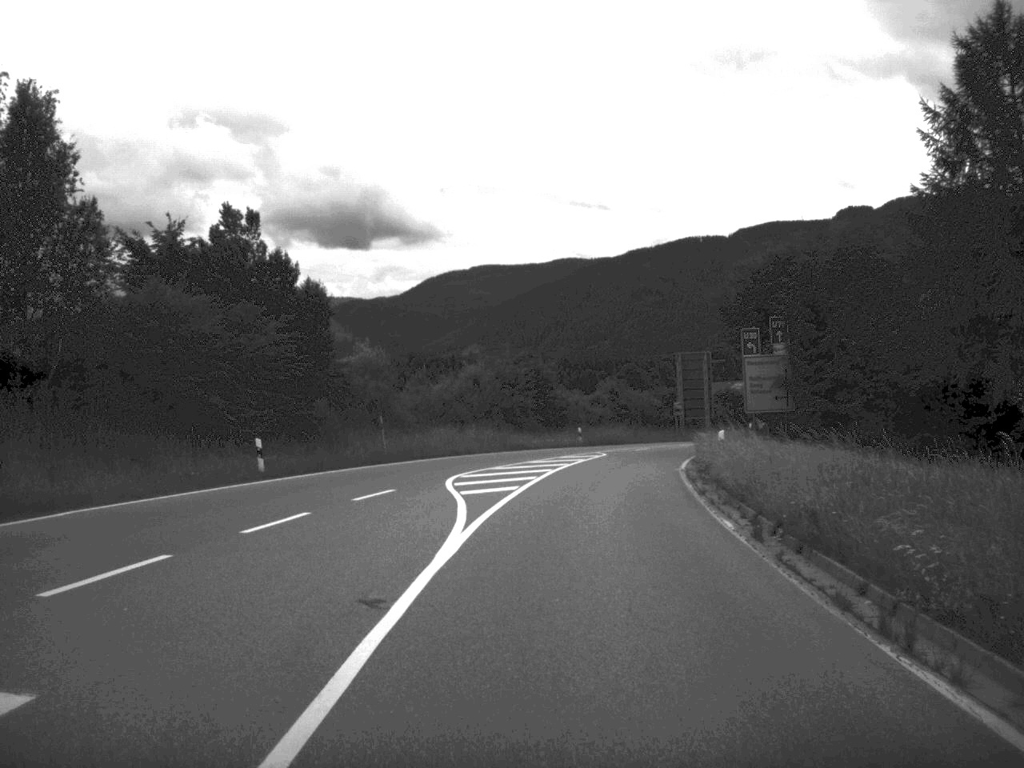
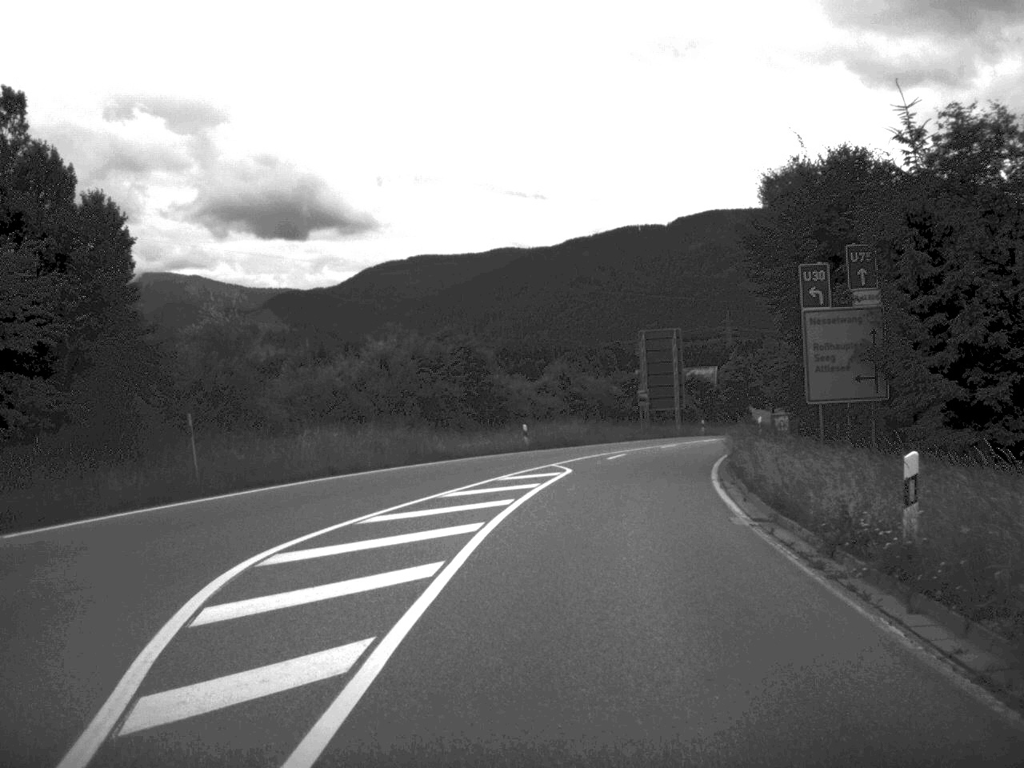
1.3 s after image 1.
(+0.4, +17.3) m; +3°
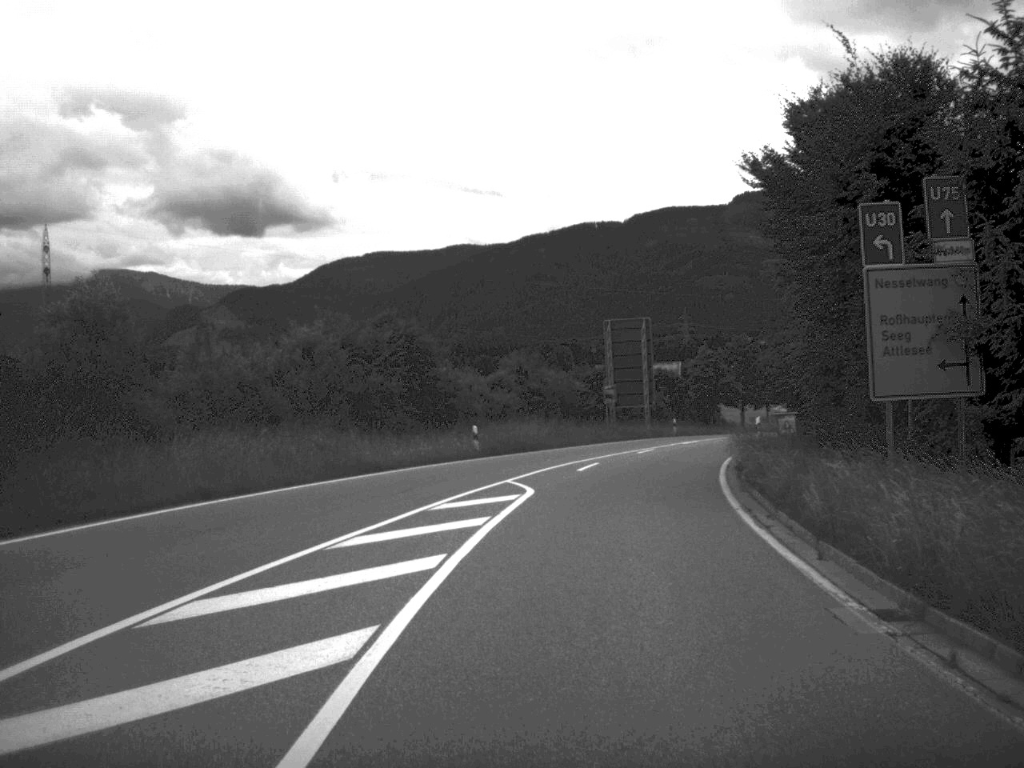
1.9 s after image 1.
(+0.1, +7.8) m; +2°
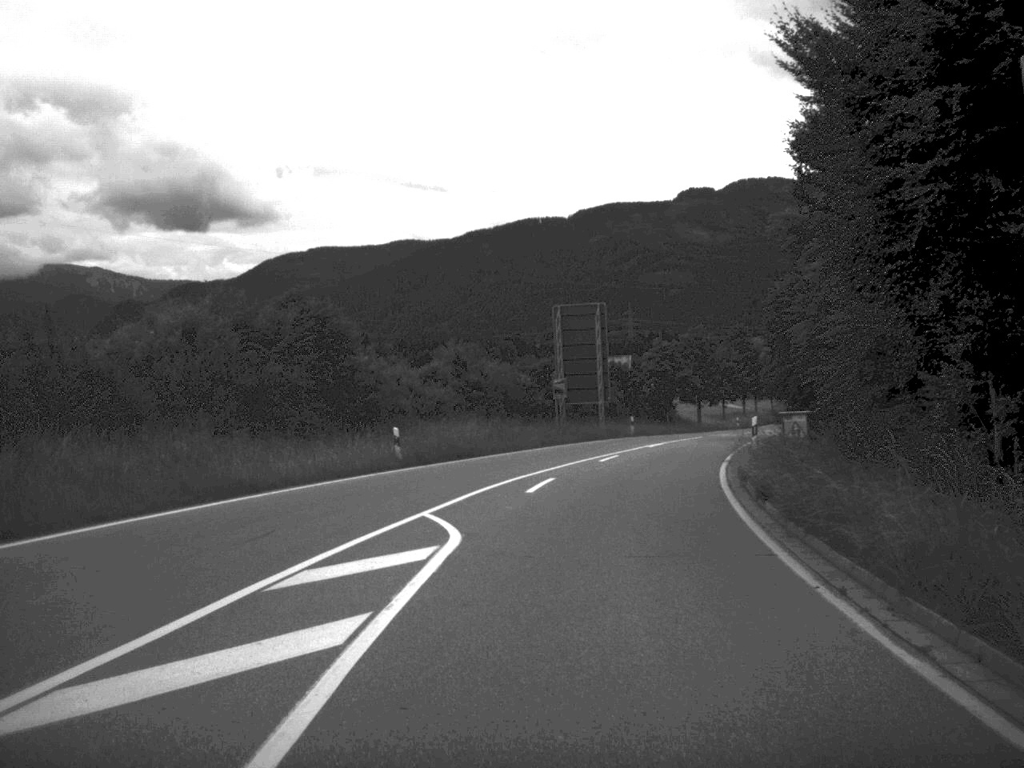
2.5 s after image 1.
(+0.2, +8.2) m; +2°
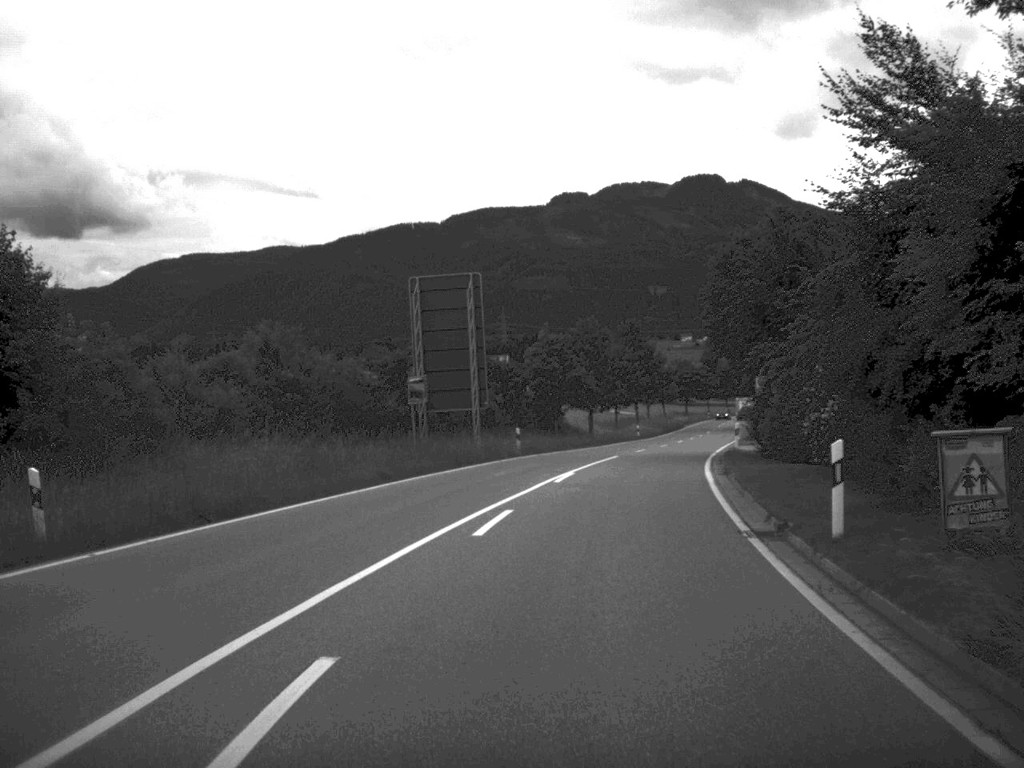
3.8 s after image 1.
(+0.8, +17.4) m; +6°
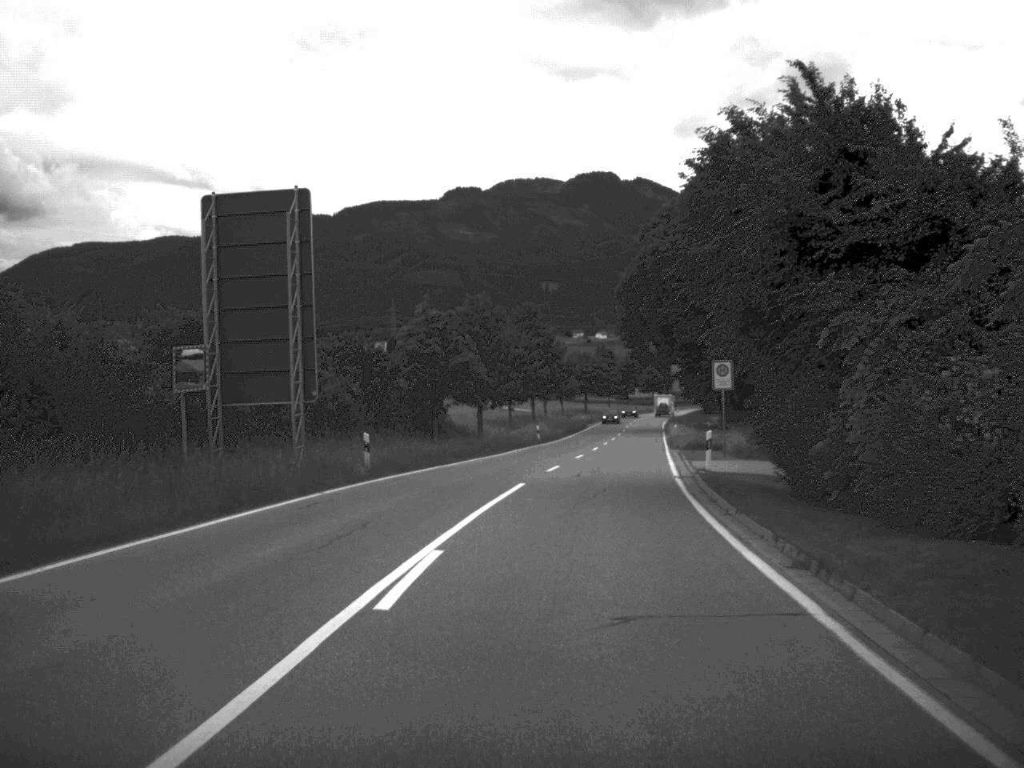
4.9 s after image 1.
(+0.8, +17.4) m; +5°
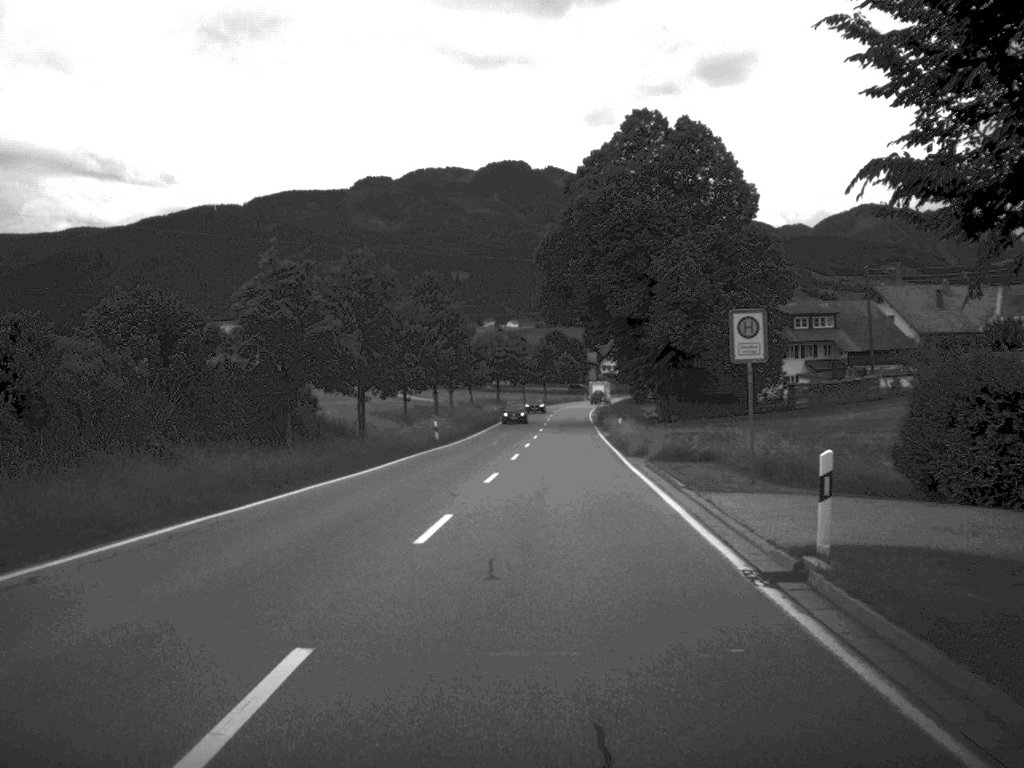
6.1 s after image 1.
(+0.7, +18.9) m; +4°
